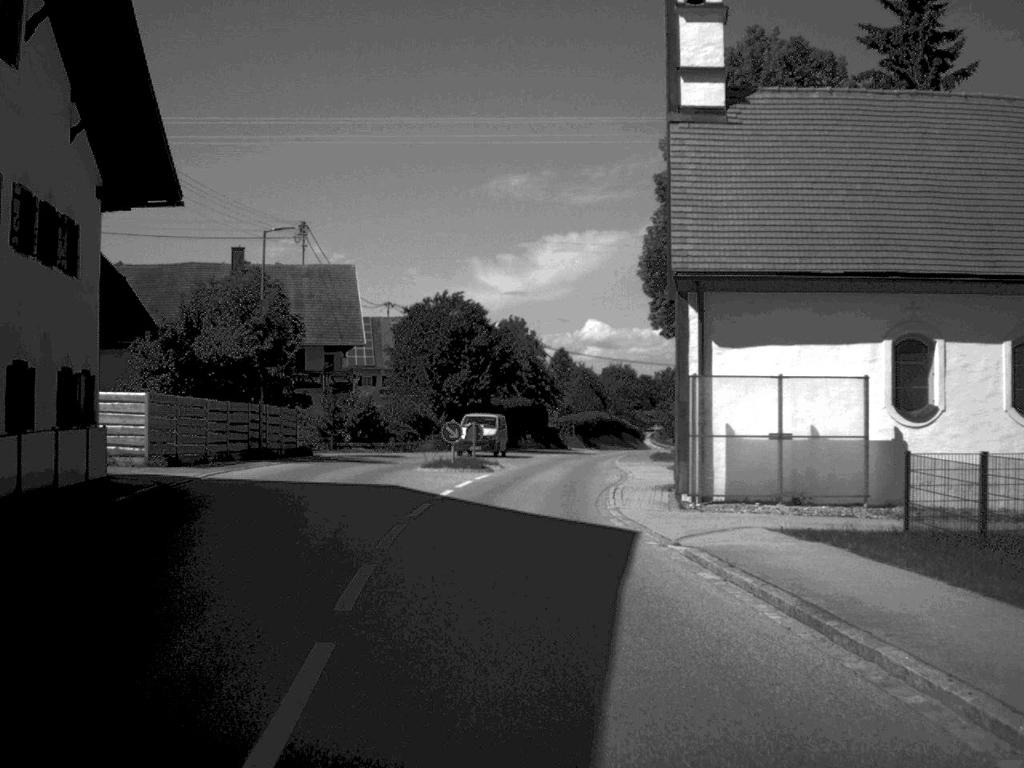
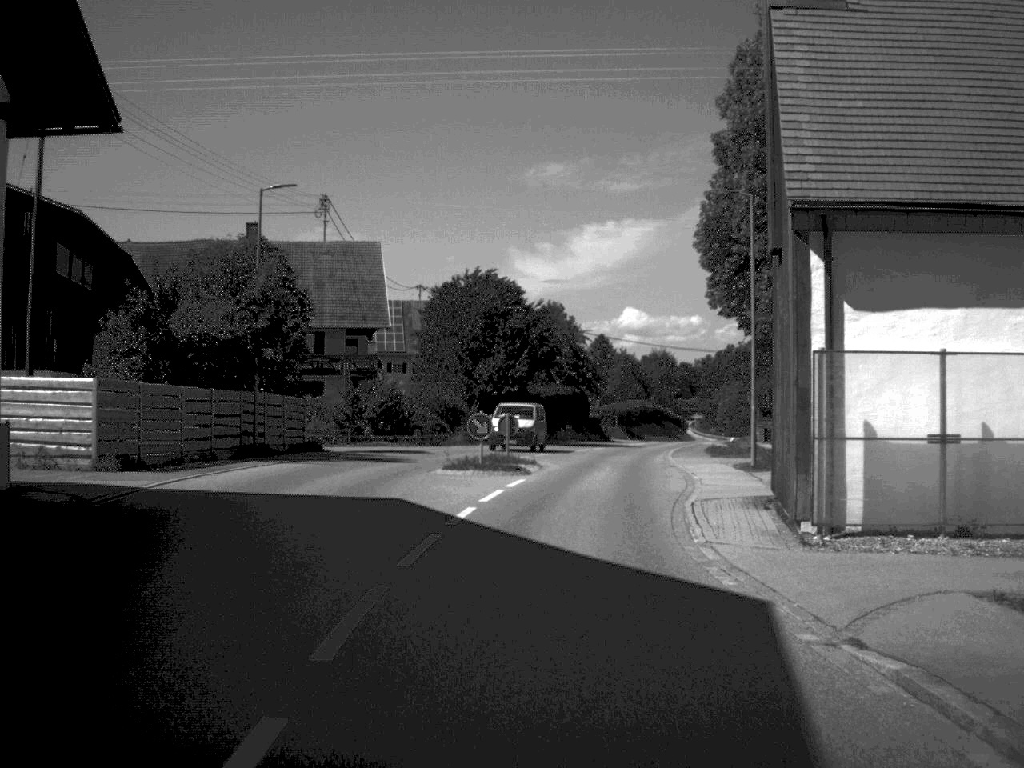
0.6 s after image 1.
(-0.1, +6.5) m; -2°
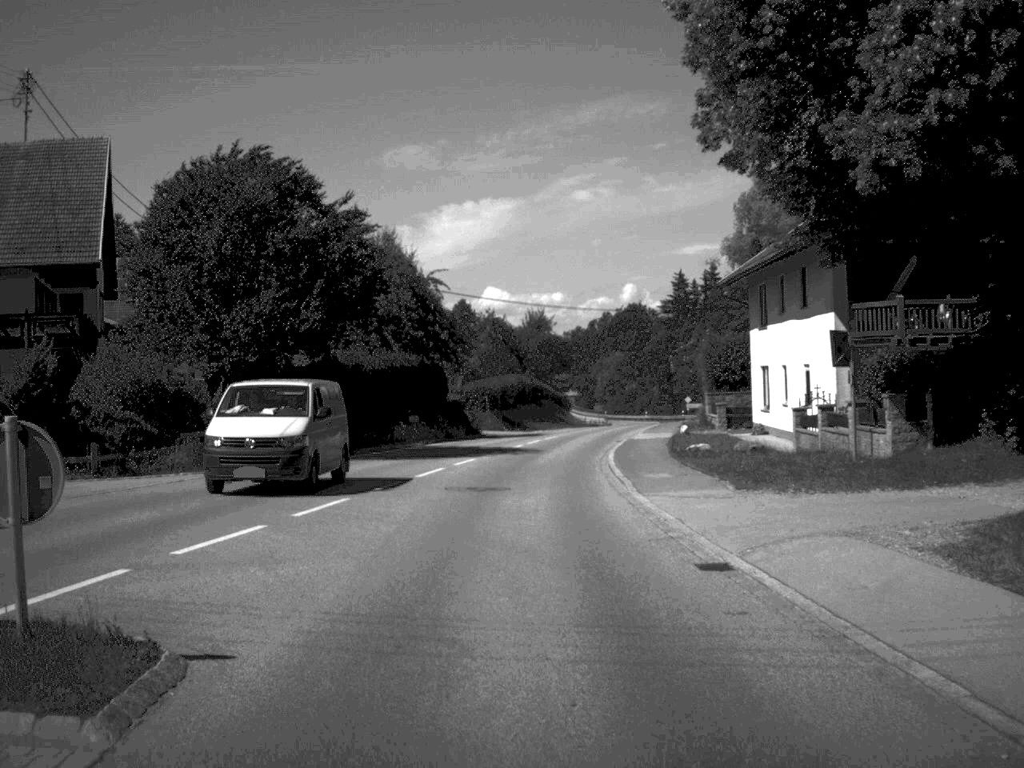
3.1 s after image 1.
(+1.5, +29.1) m; +6°
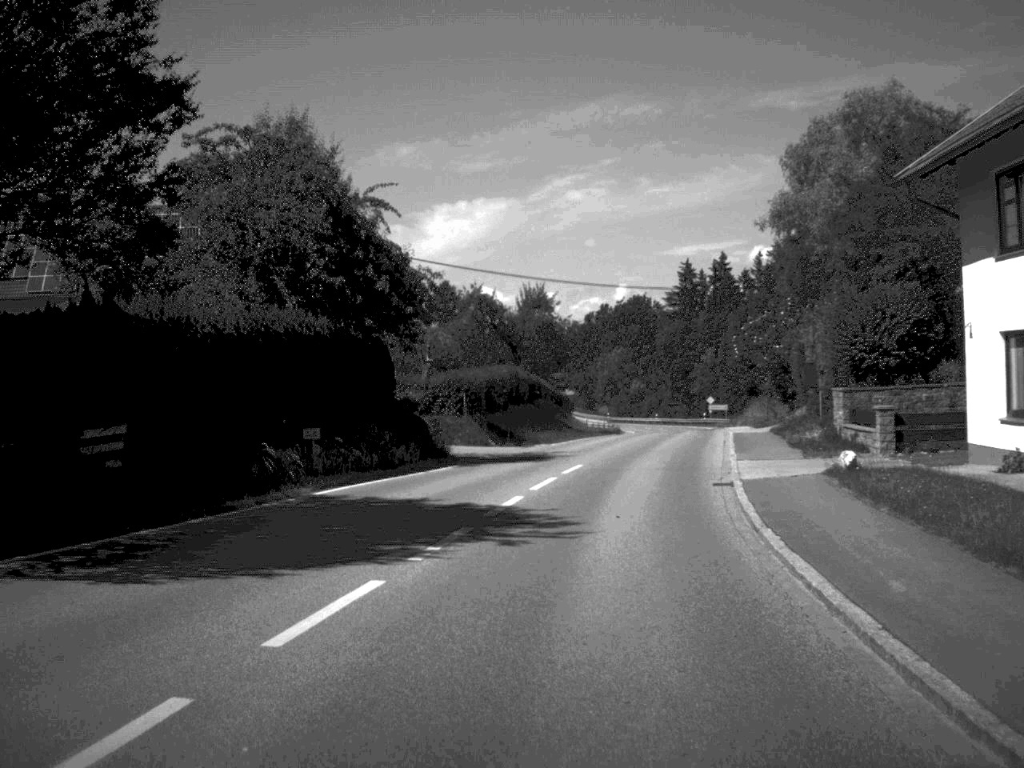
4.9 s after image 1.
(-0.2, +22.6) m; 0°
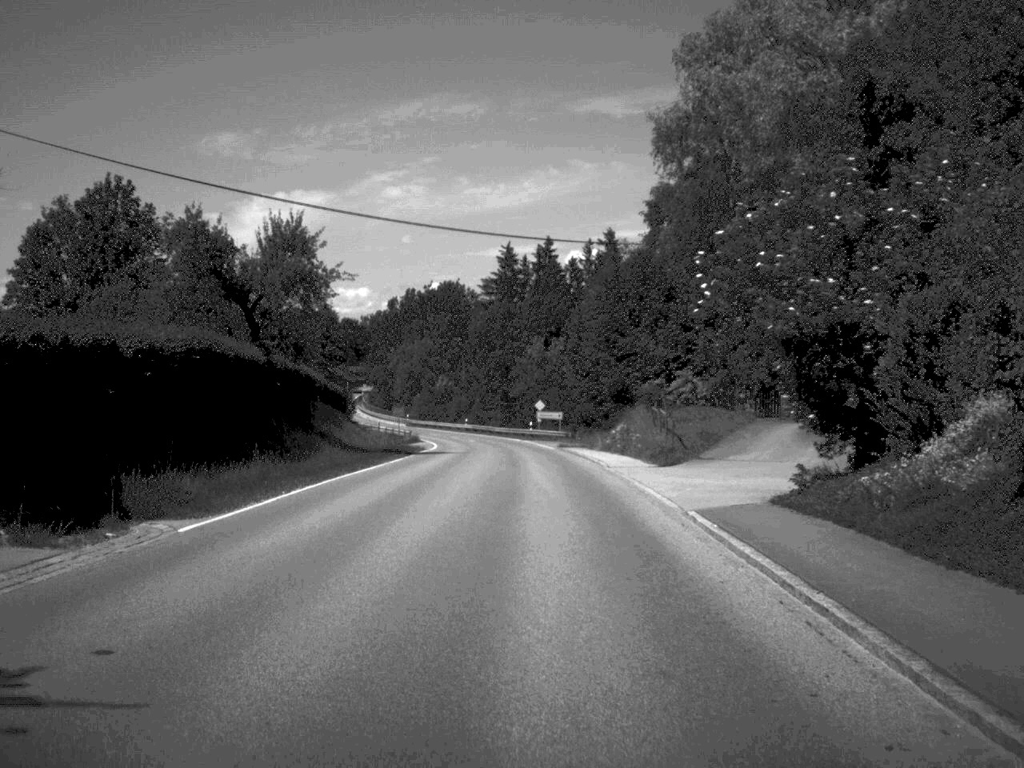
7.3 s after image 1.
(+2.7, +30.7) m; +8°
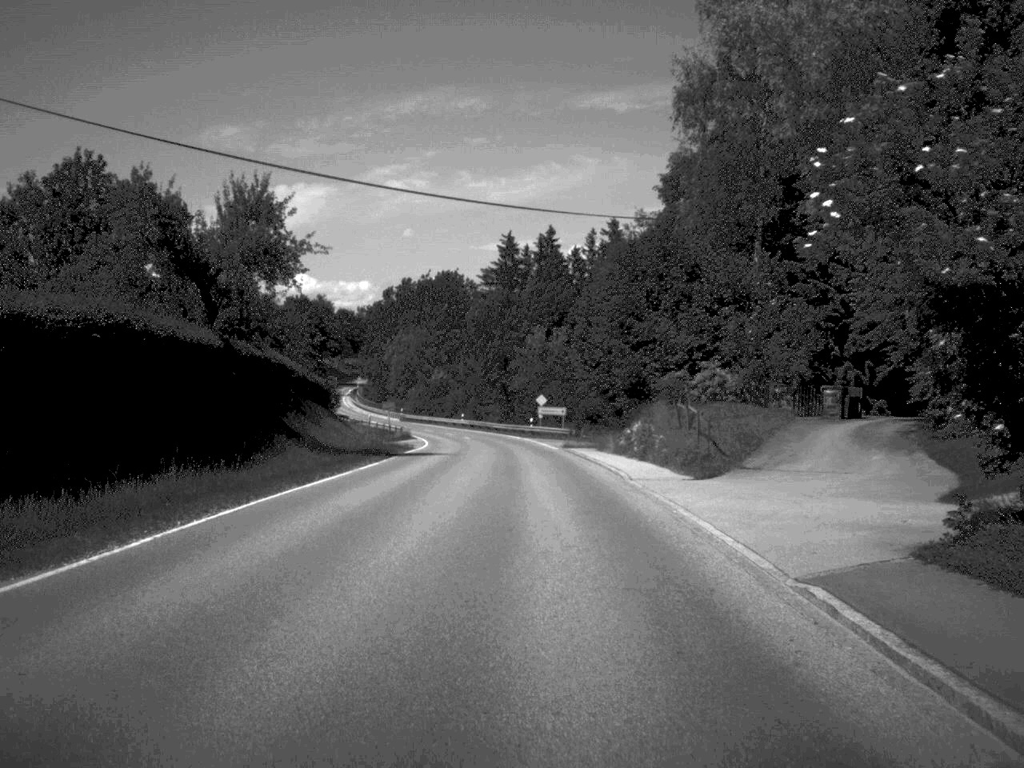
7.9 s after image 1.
(0.0, +7.5) m; 0°
